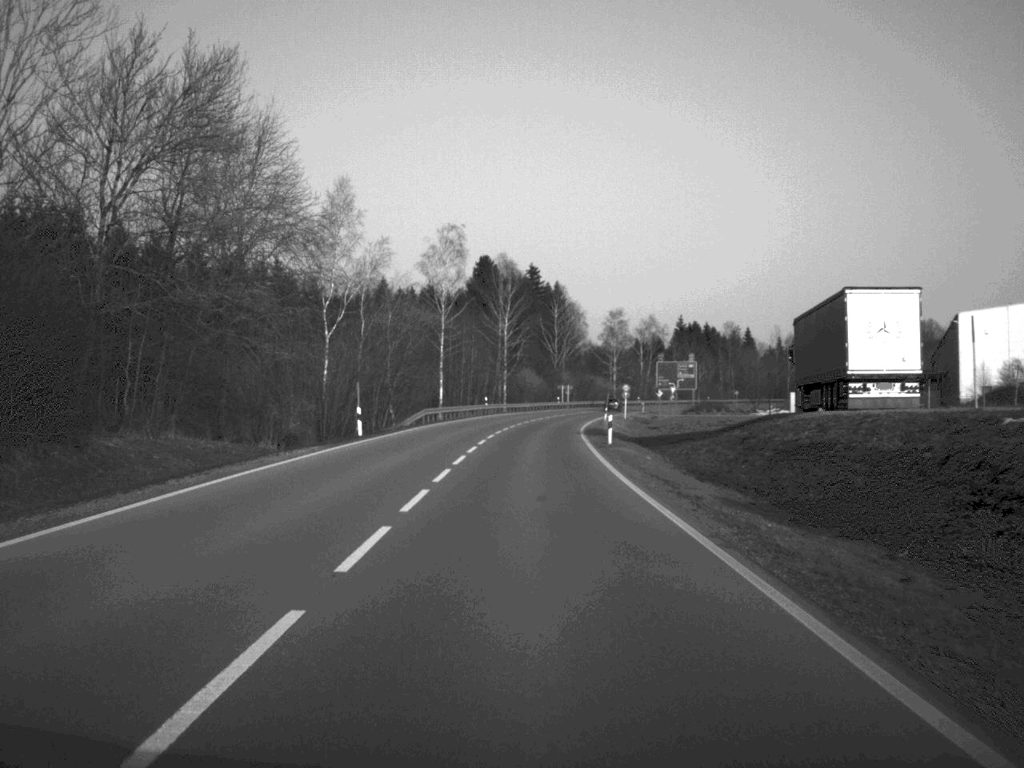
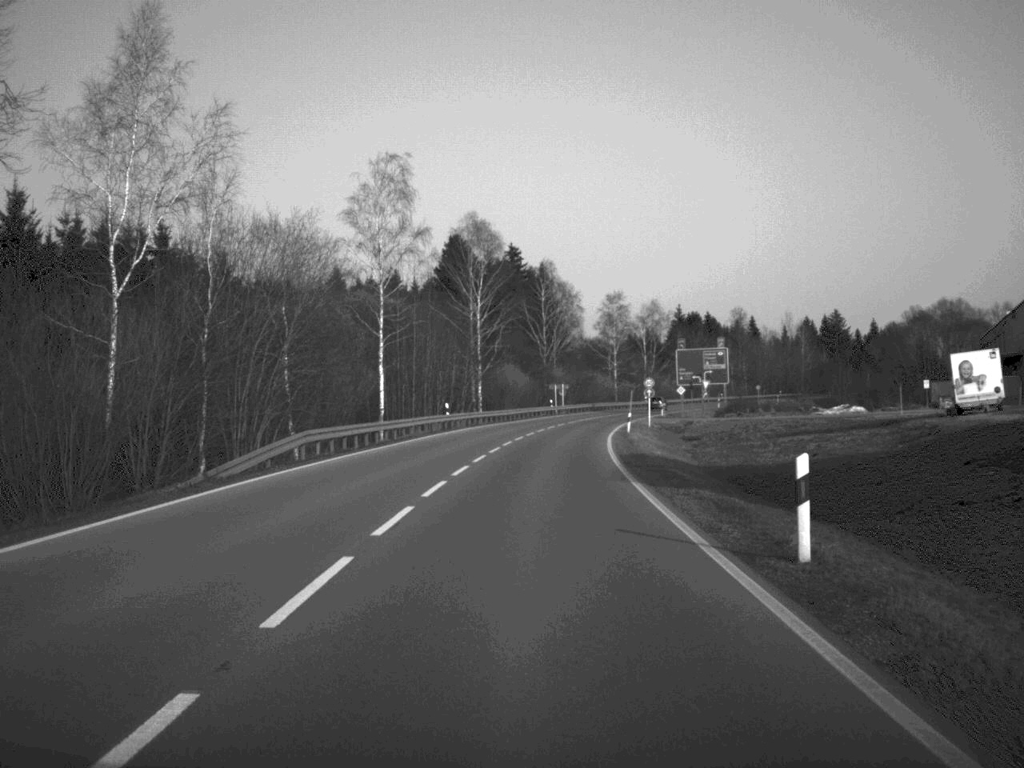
(+0.2, +32.5) m; +1°
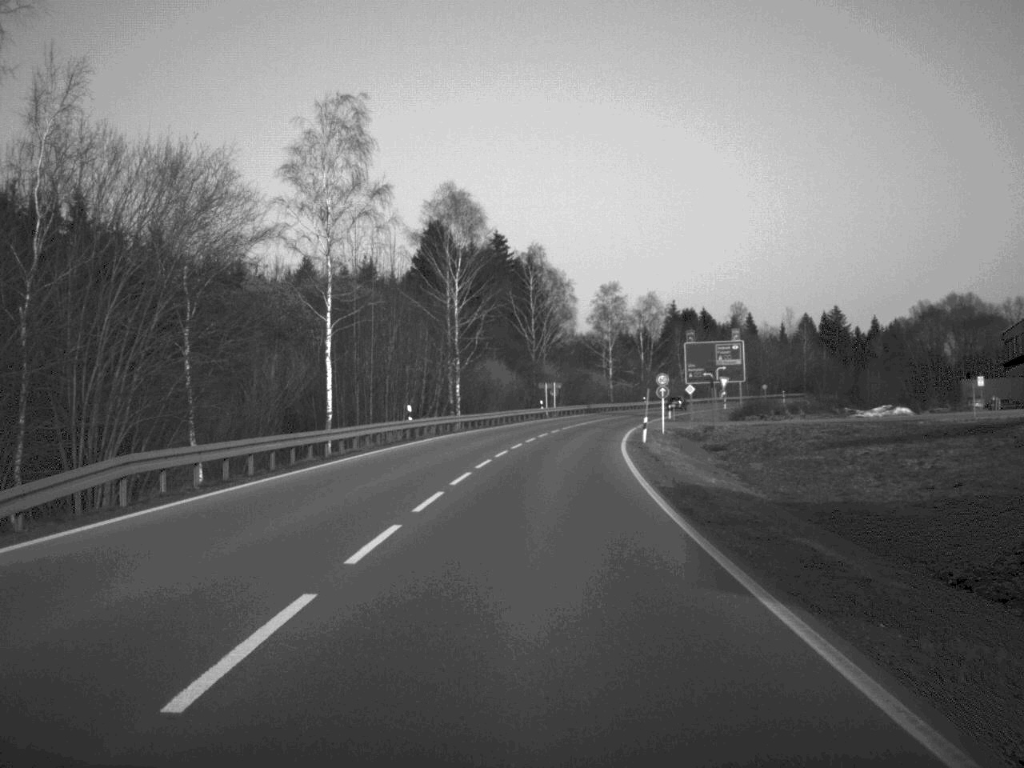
(+0.1, +14.3) m; +1°
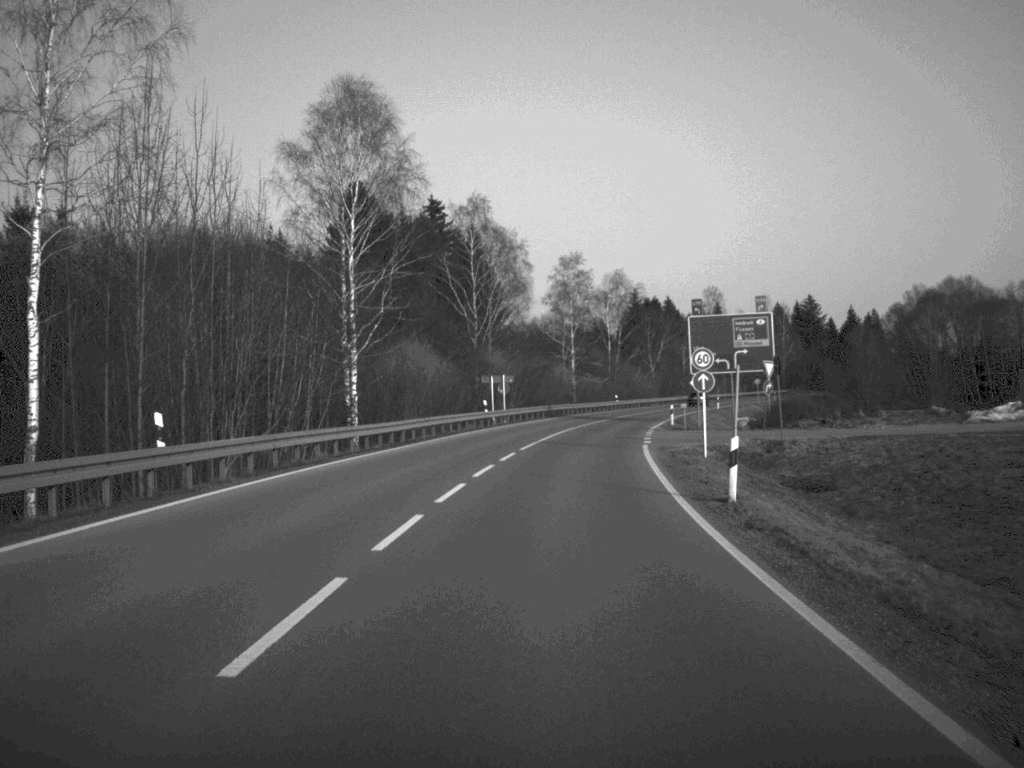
(+0.5, +28.9) m; +2°
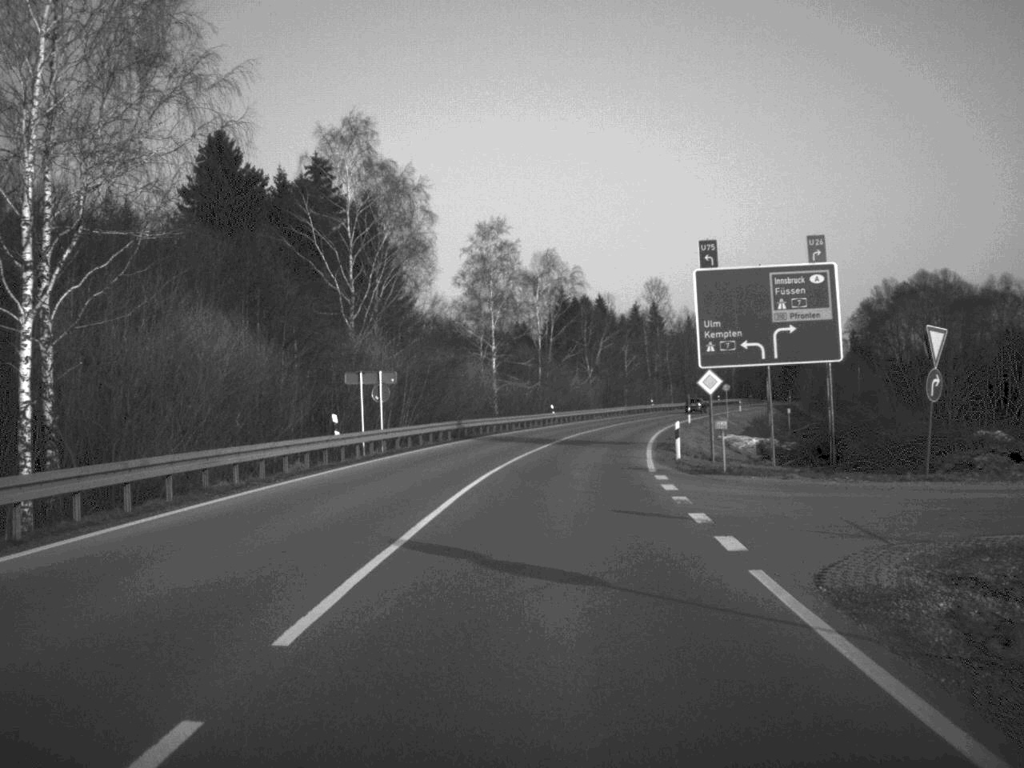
(+0.9, +28.7) m; +4°
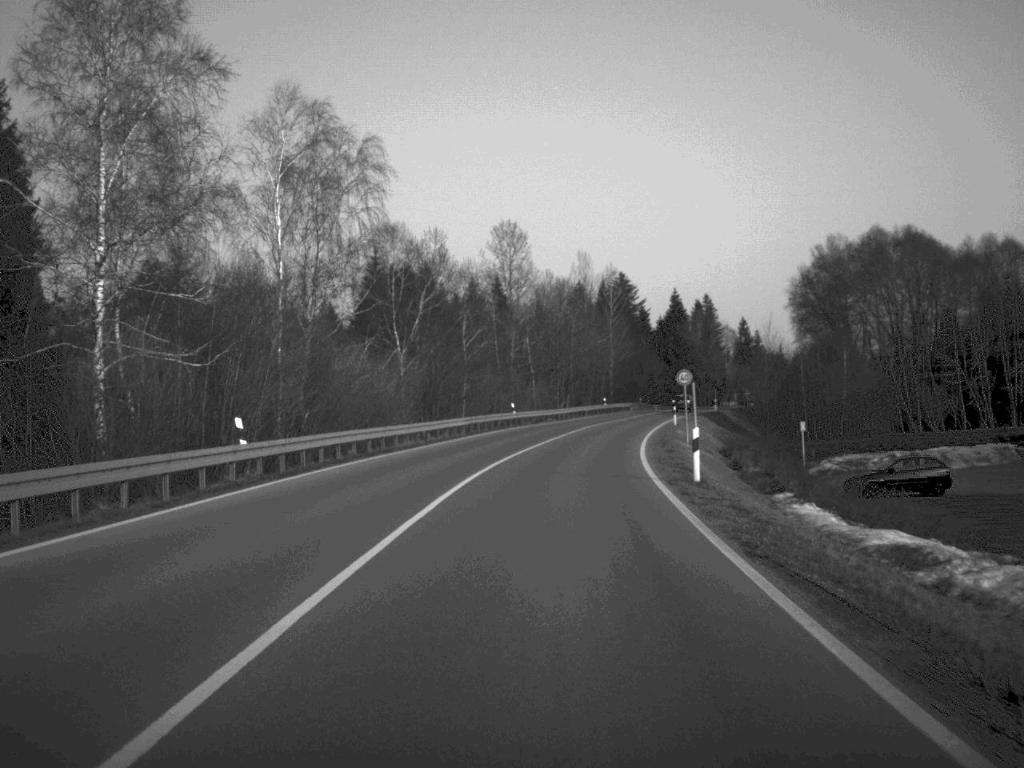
(+4.0, +58.7) m; +8°
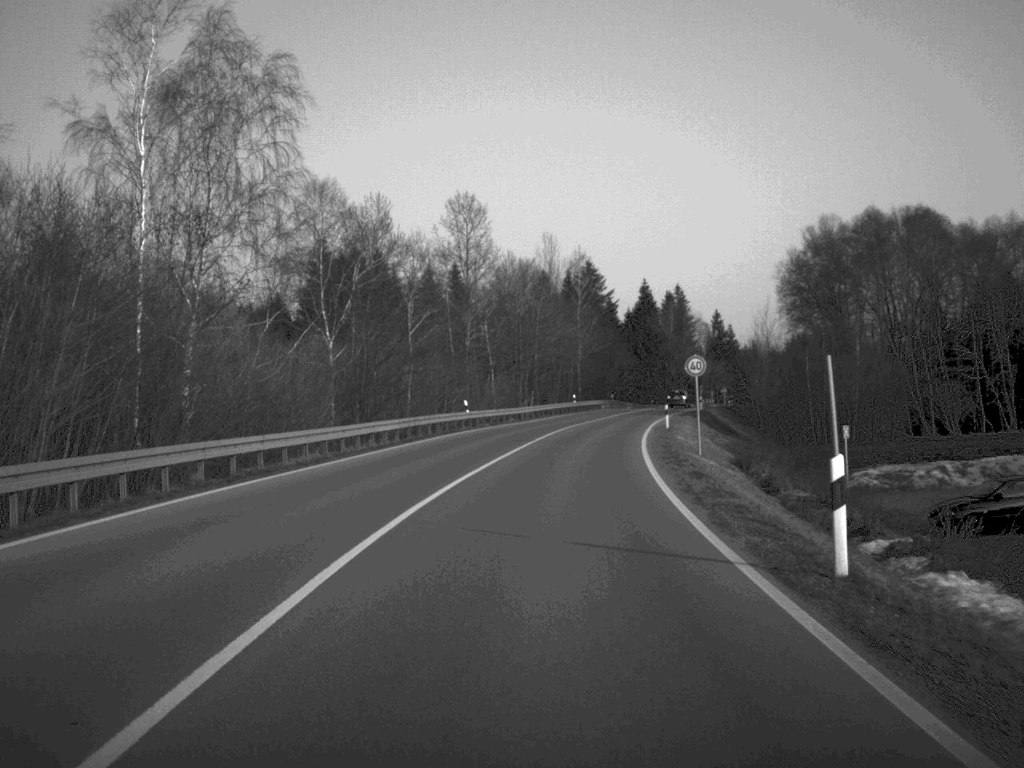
(+0.2, +13.7) m; +2°
